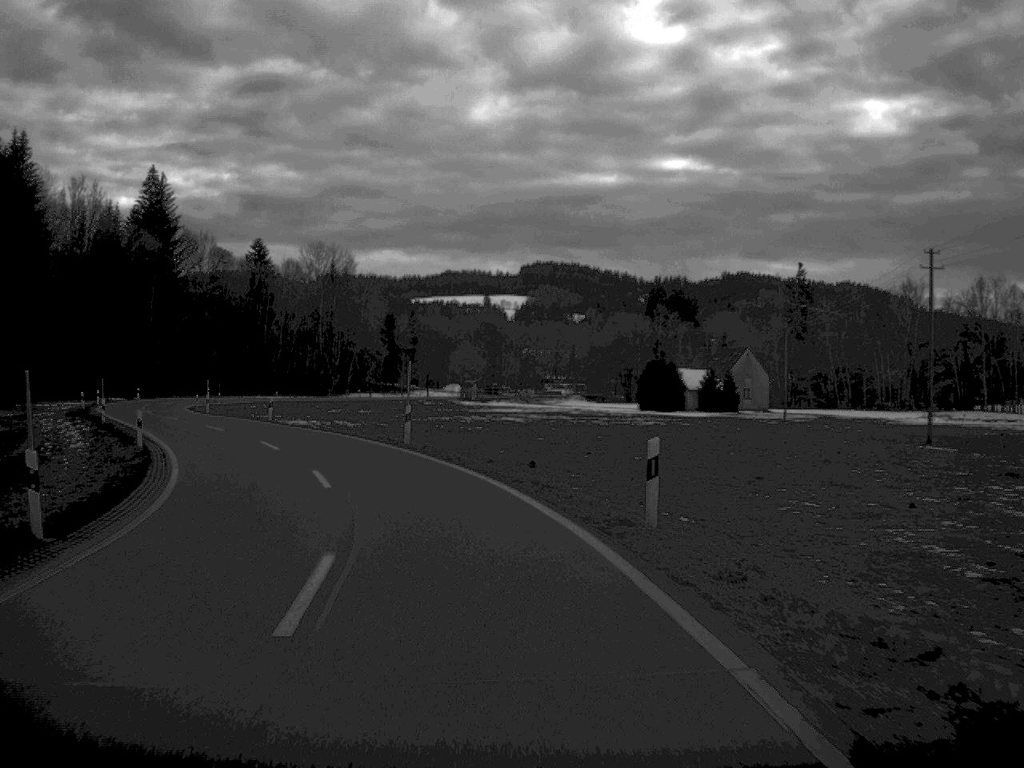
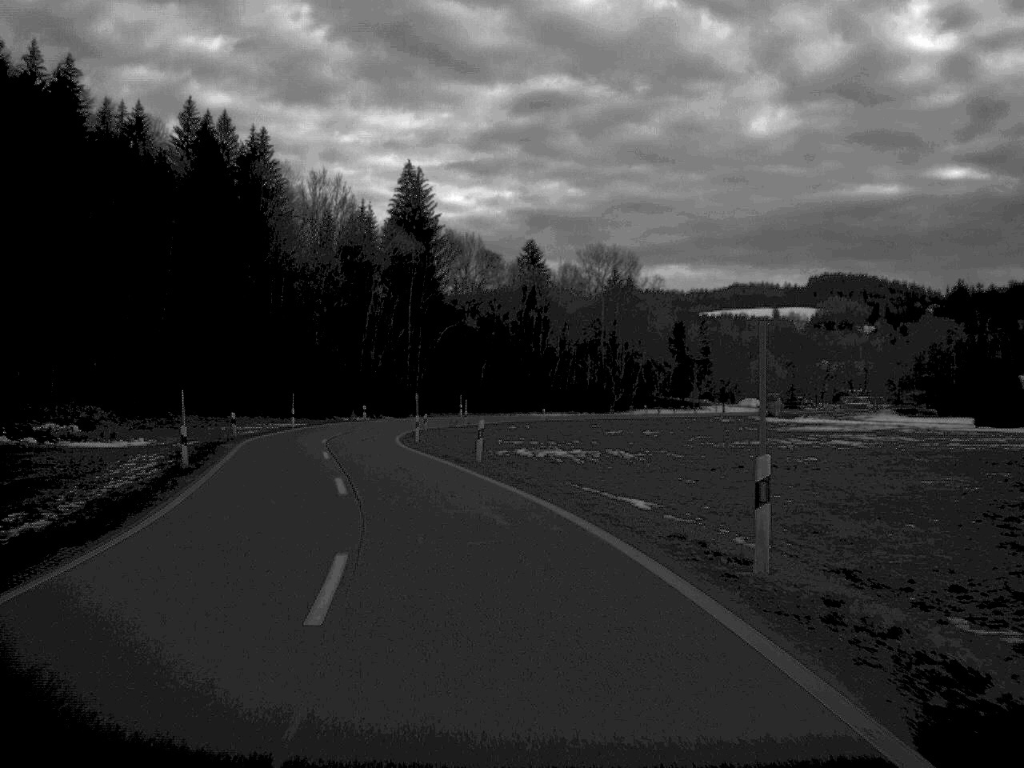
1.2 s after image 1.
(-2.6, +23.4) m; -13°
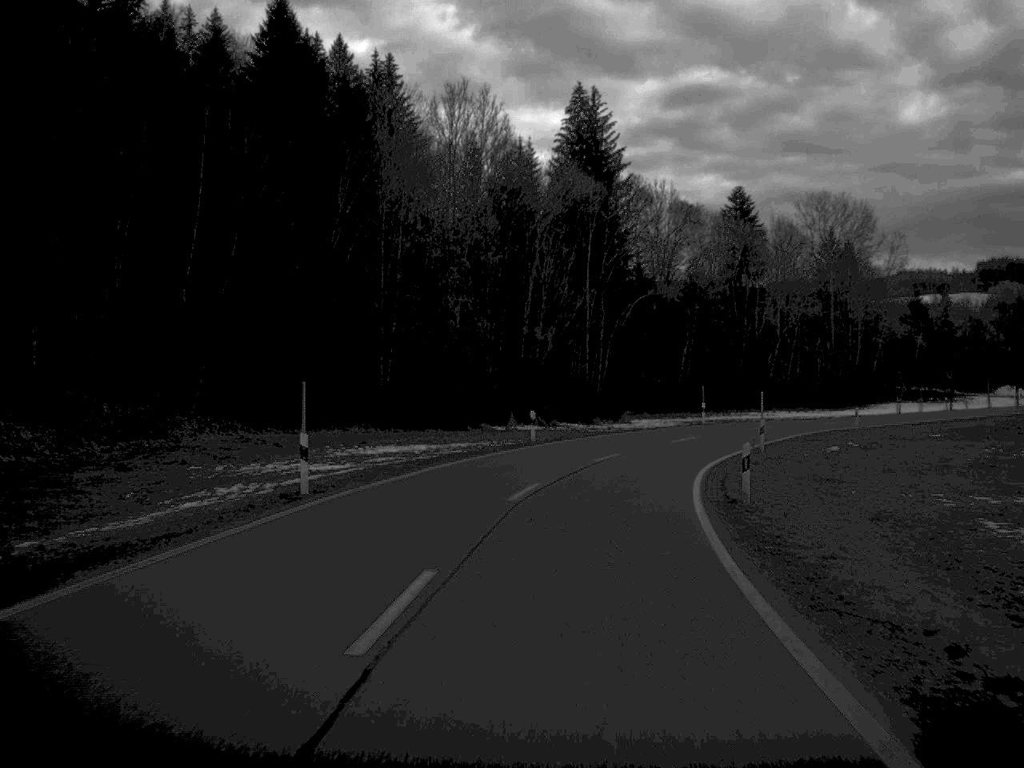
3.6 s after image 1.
(-6.0, +49.2) m; -6°
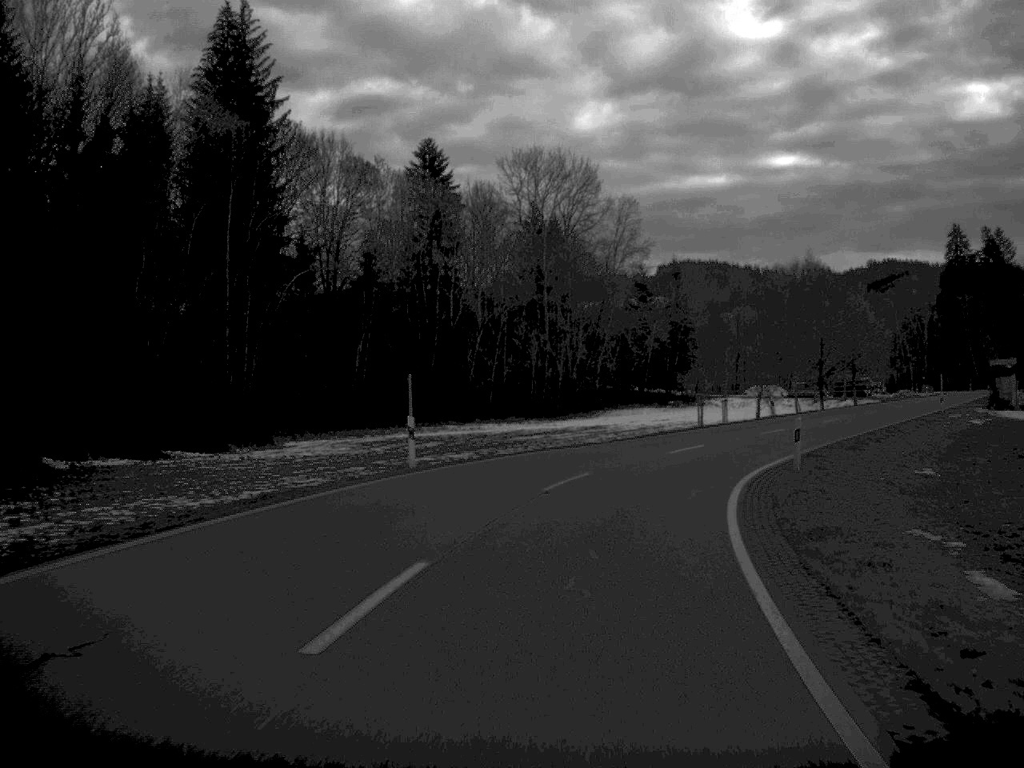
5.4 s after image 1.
(+4.2, +36.2) m; +15°
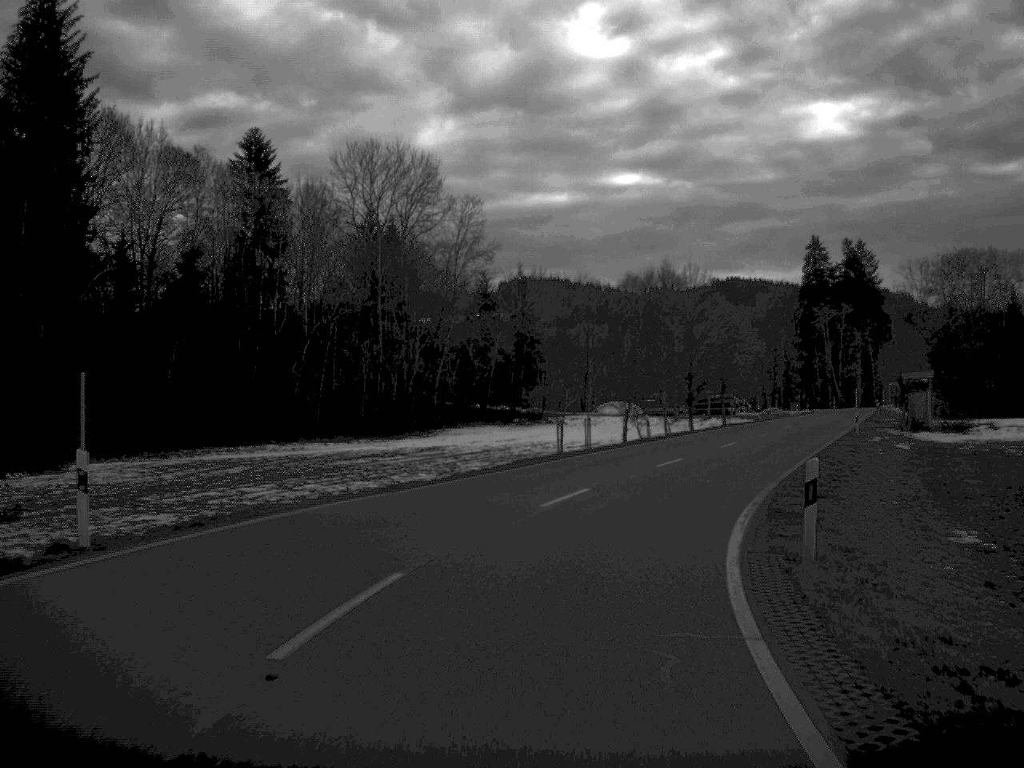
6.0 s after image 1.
(+0.7, +12.0) m; +7°
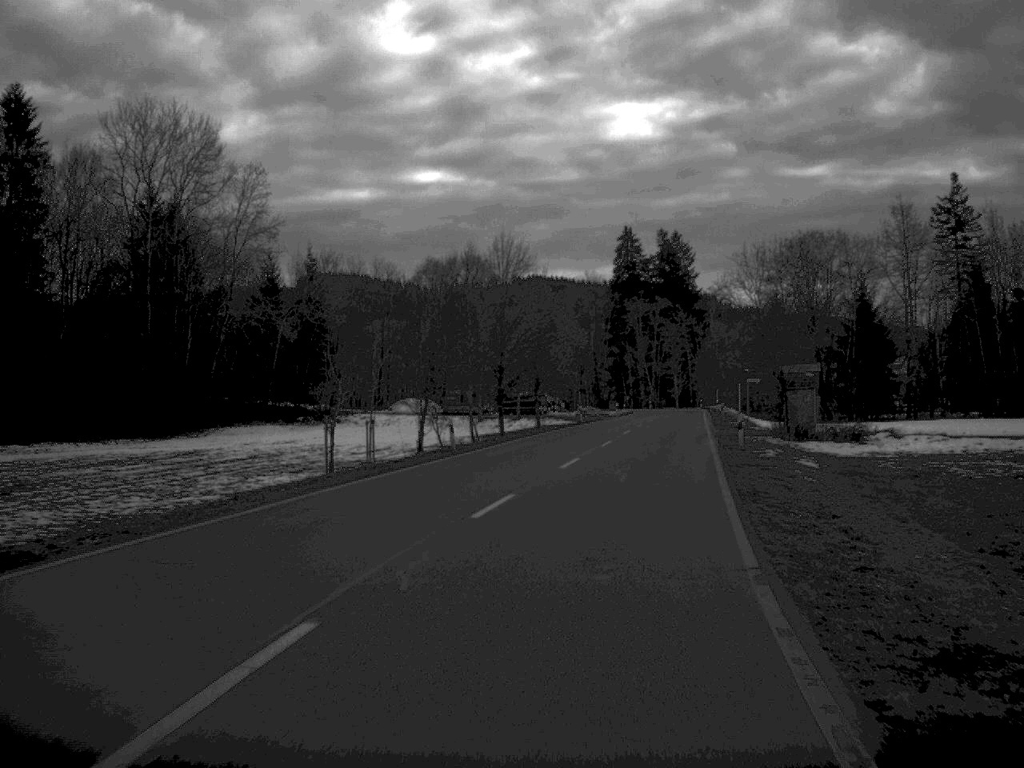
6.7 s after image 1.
(+1.1, +14.5) m; +9°
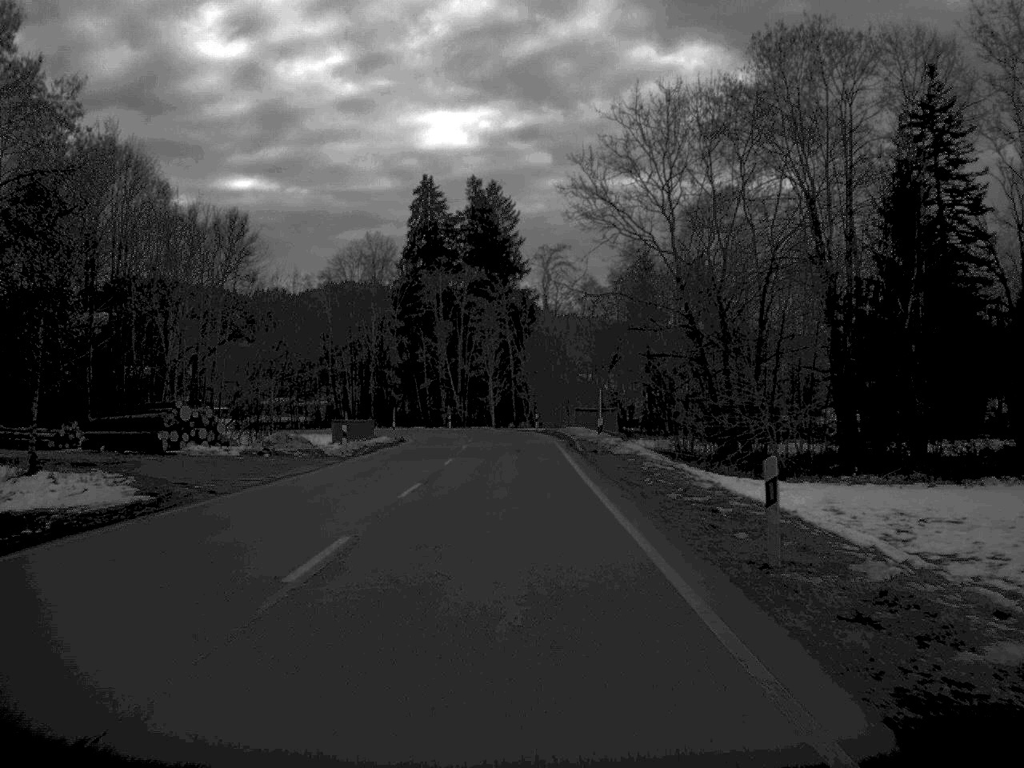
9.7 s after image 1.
(+7.3, +66.1) m; +7°
